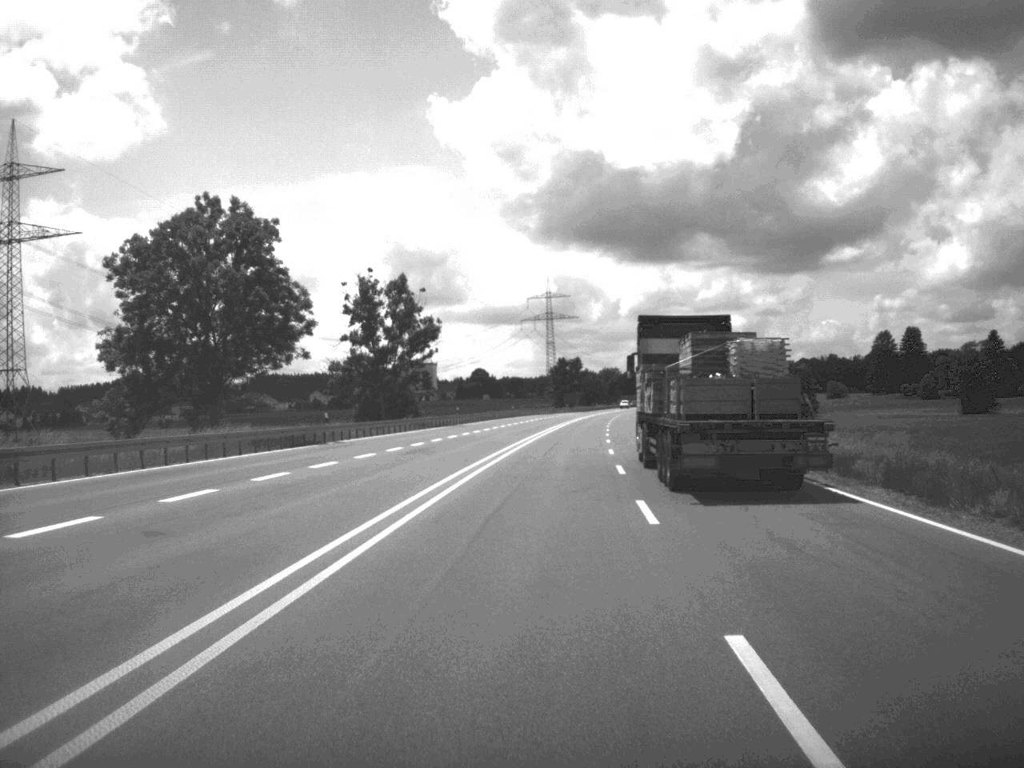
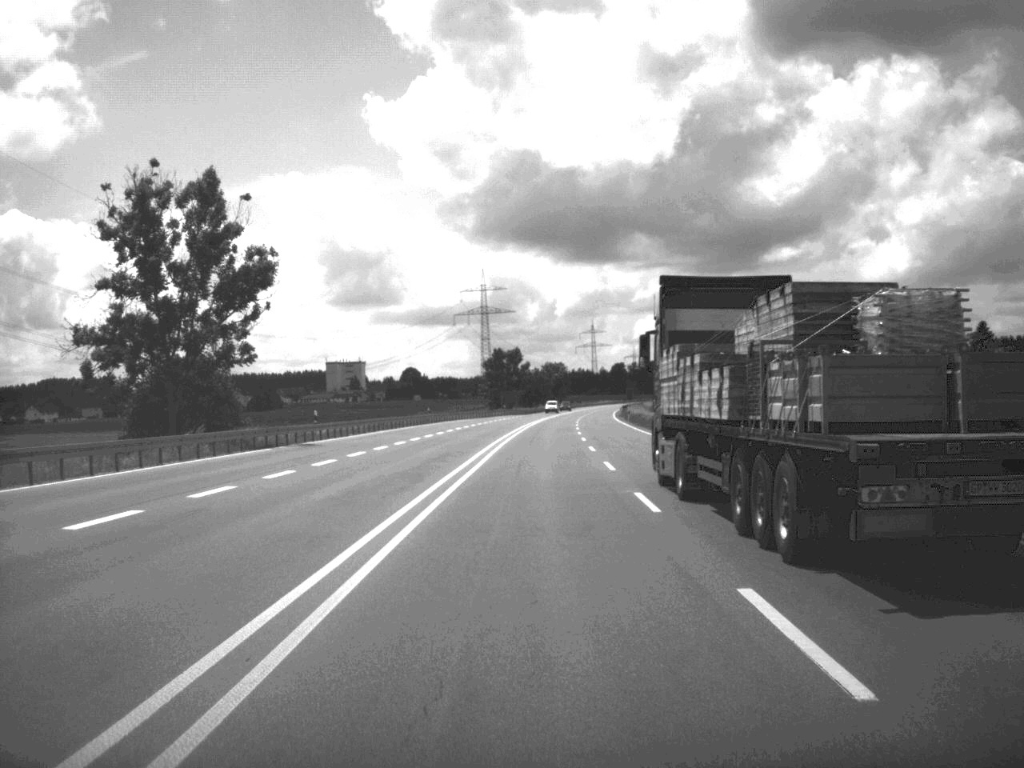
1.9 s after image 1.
(+1.2, +45.7) m; +3°
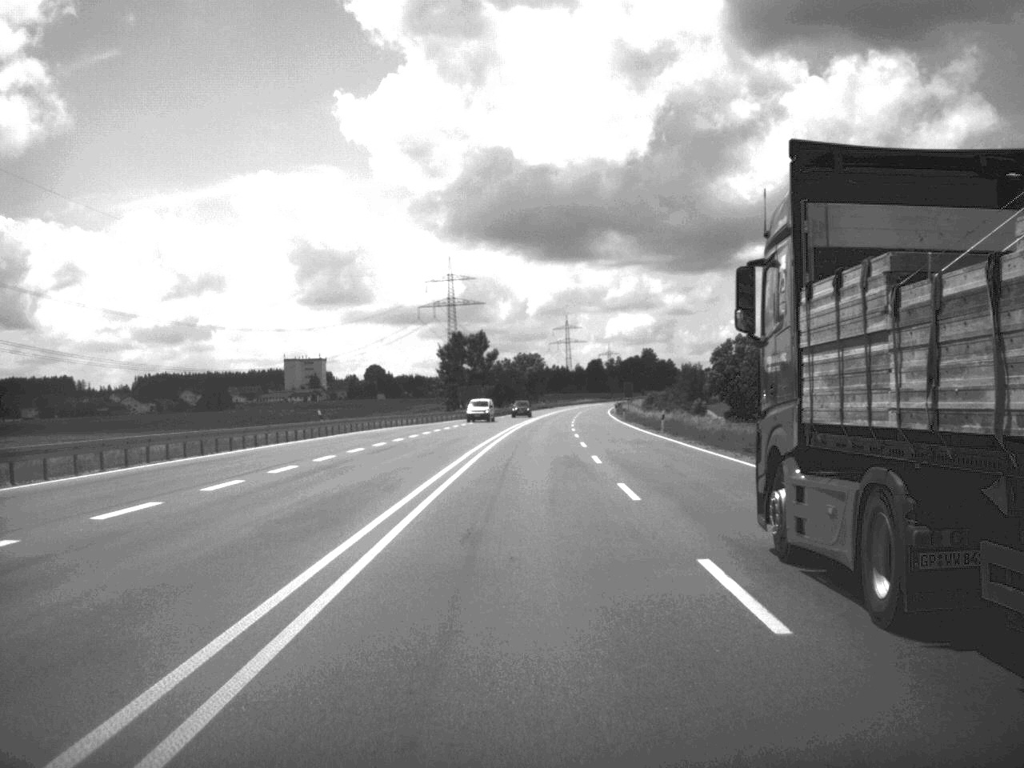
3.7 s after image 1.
(+0.5, +45.8) m; +1°
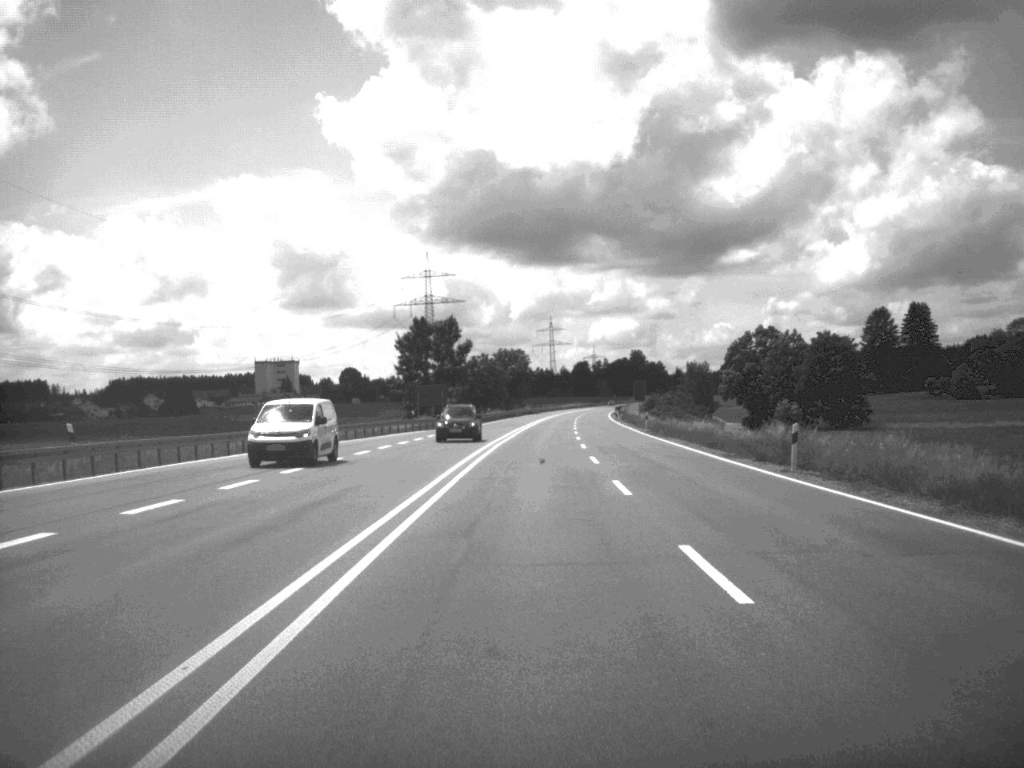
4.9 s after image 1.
(+0.2, +34.2) m; +1°
